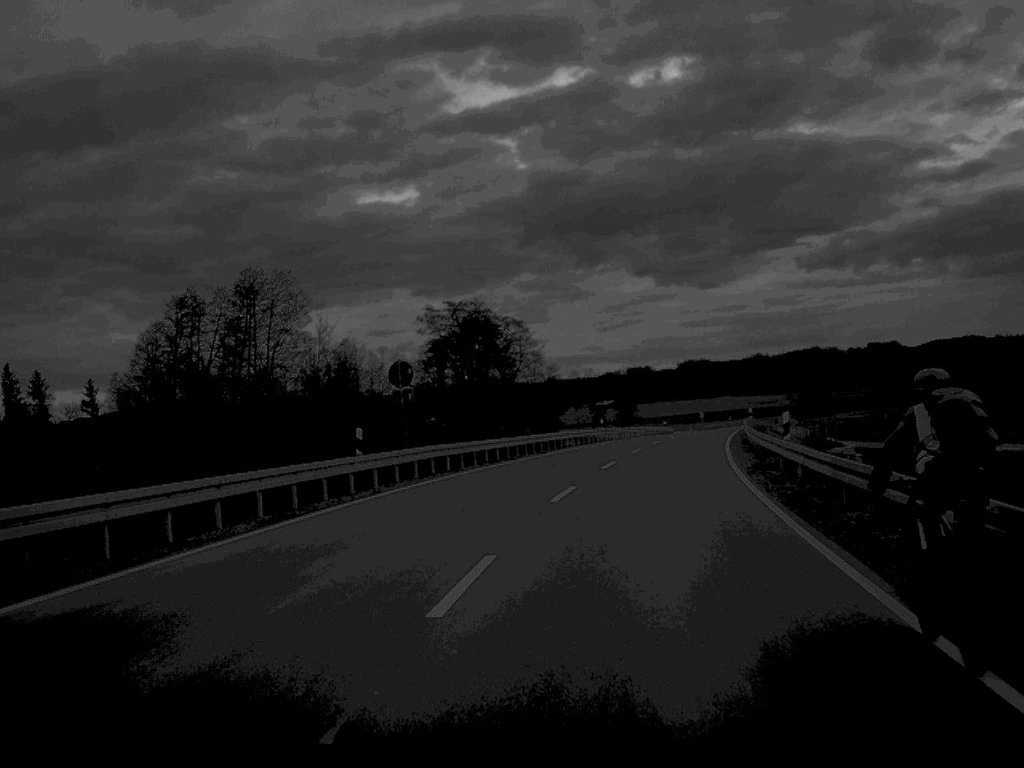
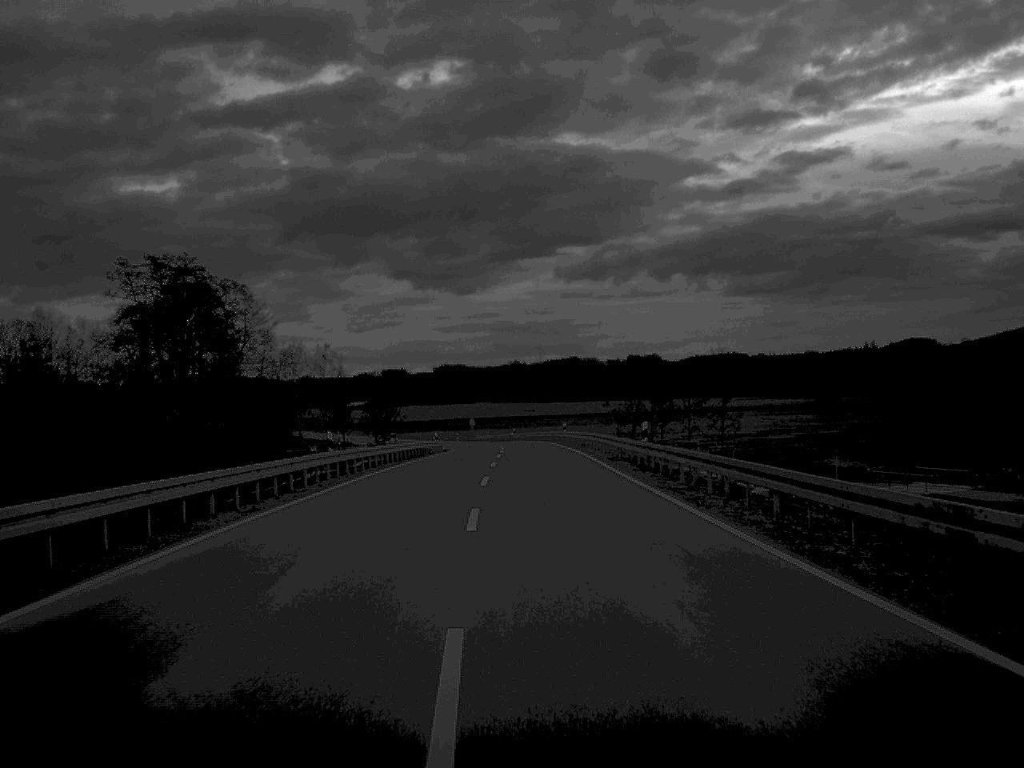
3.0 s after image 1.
(+2.9, +39.9) m; +11°
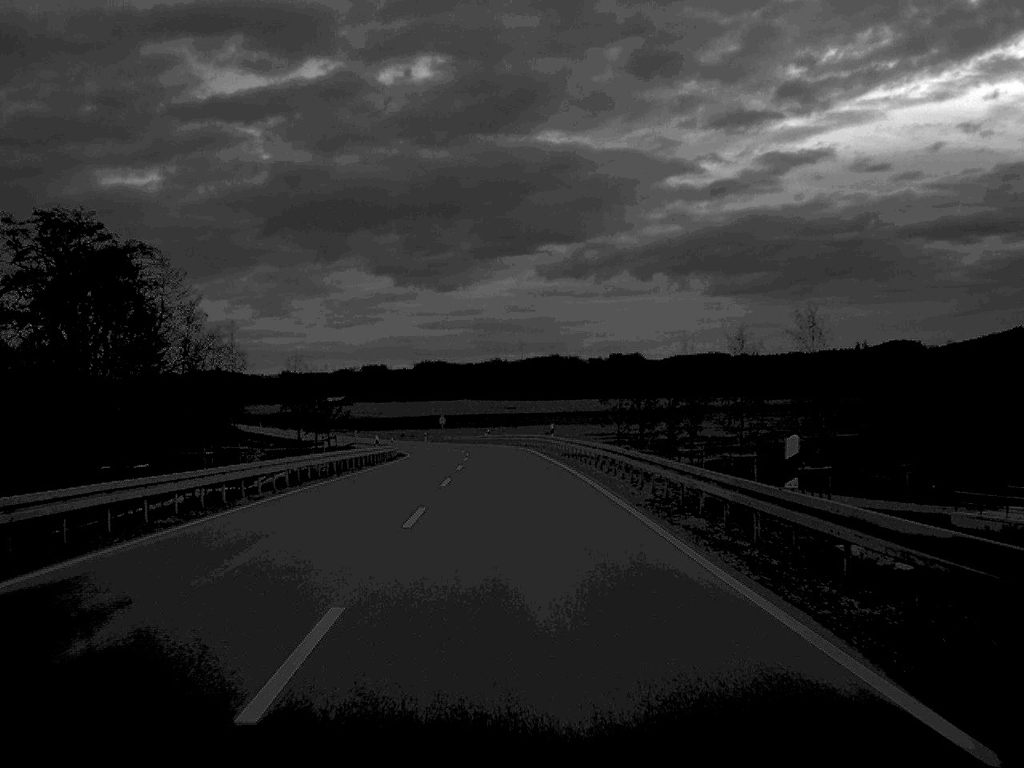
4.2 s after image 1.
(+0.3, +22.7) m; +1°
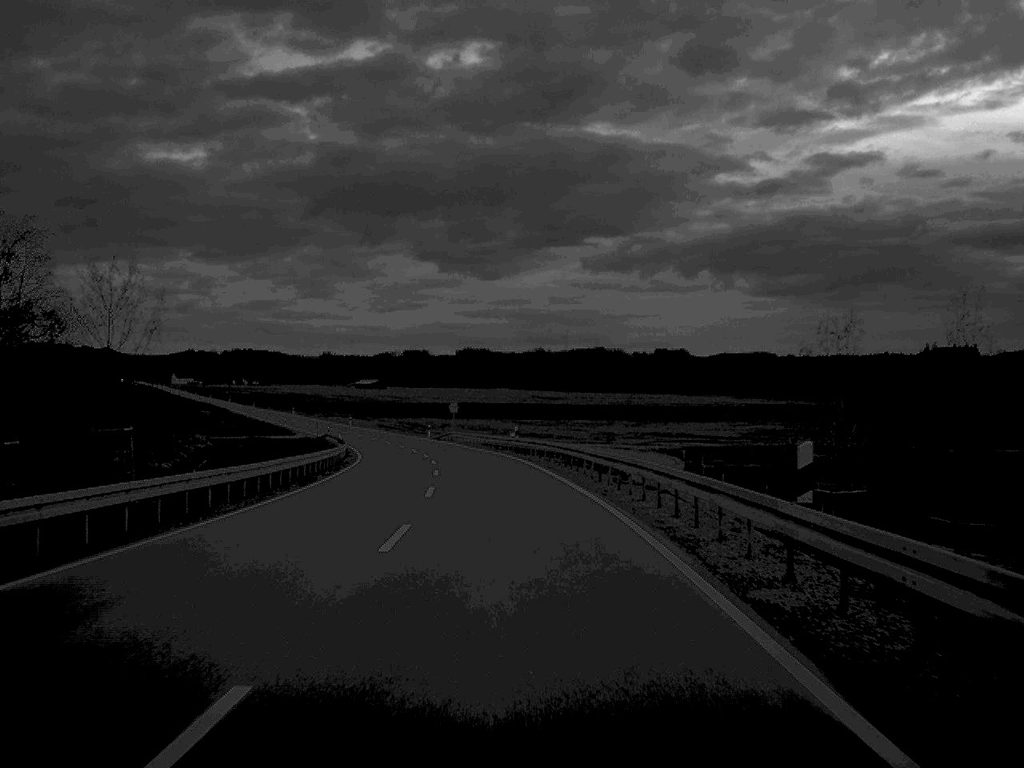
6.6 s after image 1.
(-0.8, +51.0) m; -2°
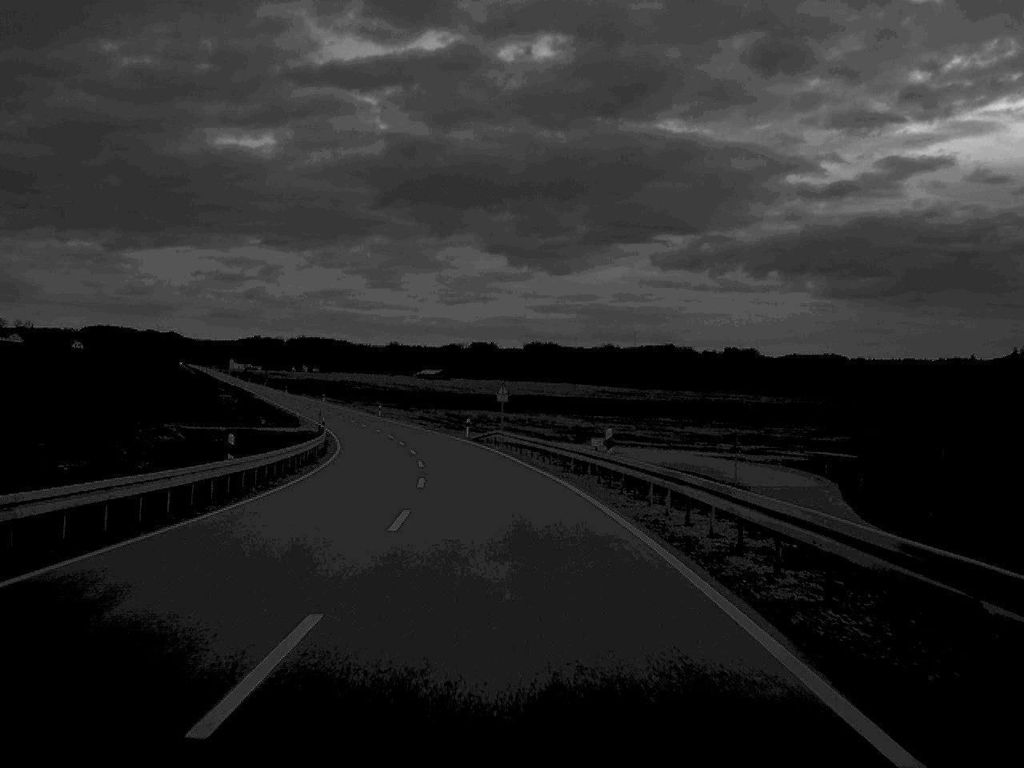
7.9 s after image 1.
(-0.8, +33.2) m; -3°
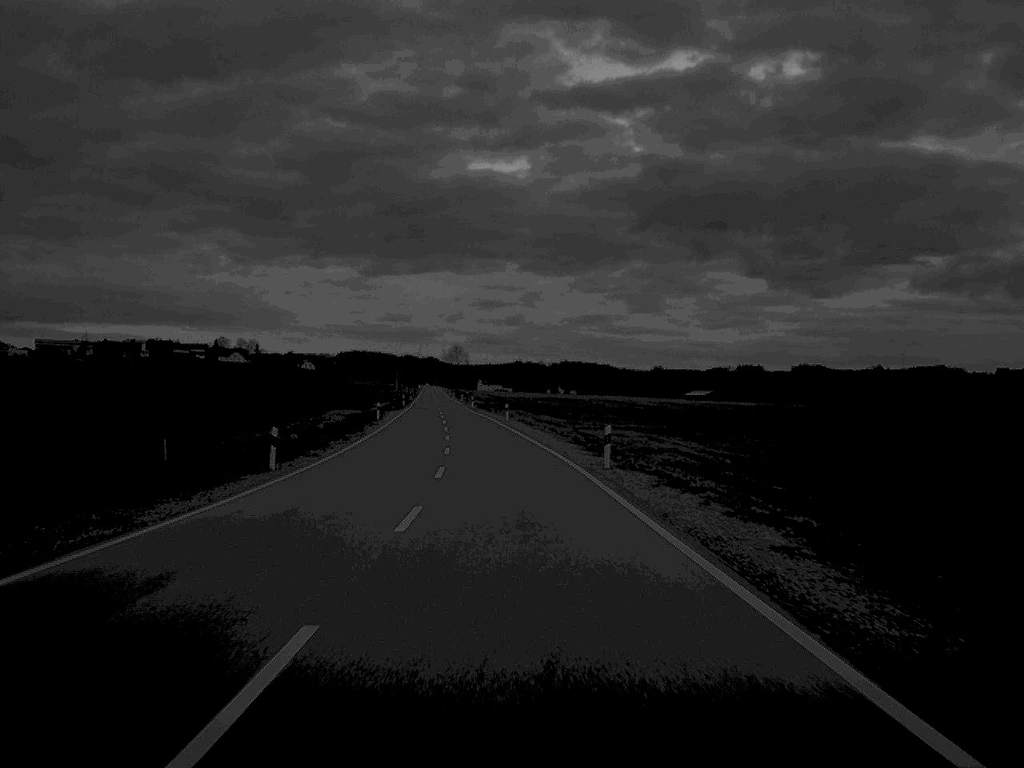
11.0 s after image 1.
(-10.0, +96.8) m; -12°
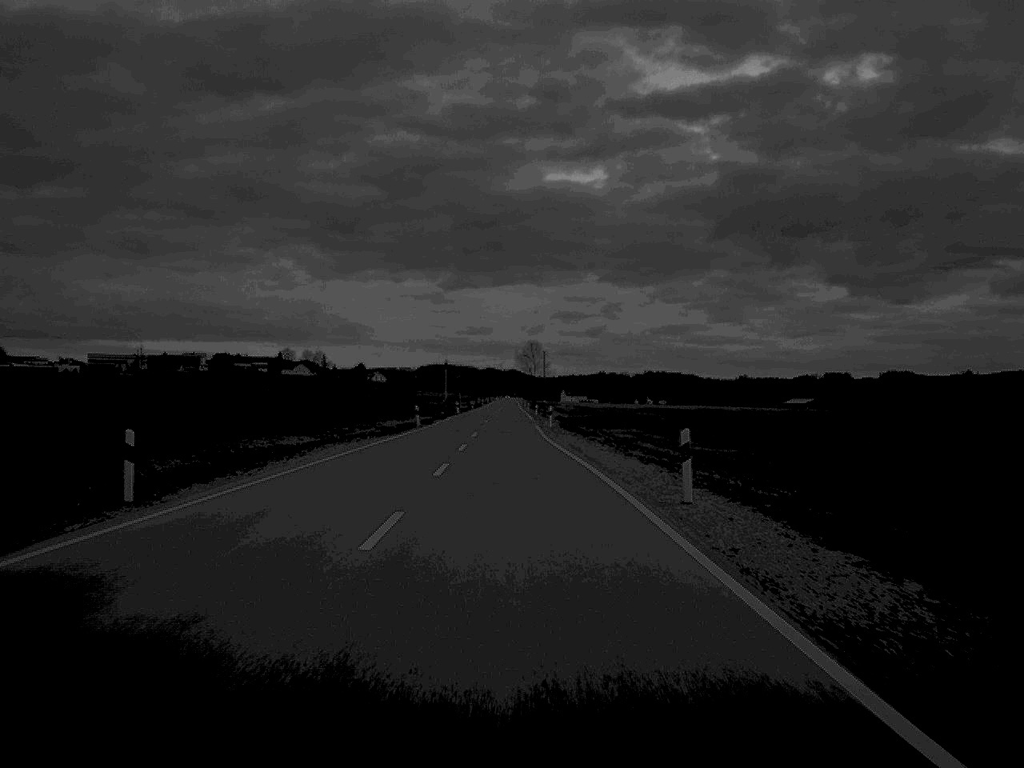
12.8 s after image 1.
(-2.3, +63.2) m; -4°
